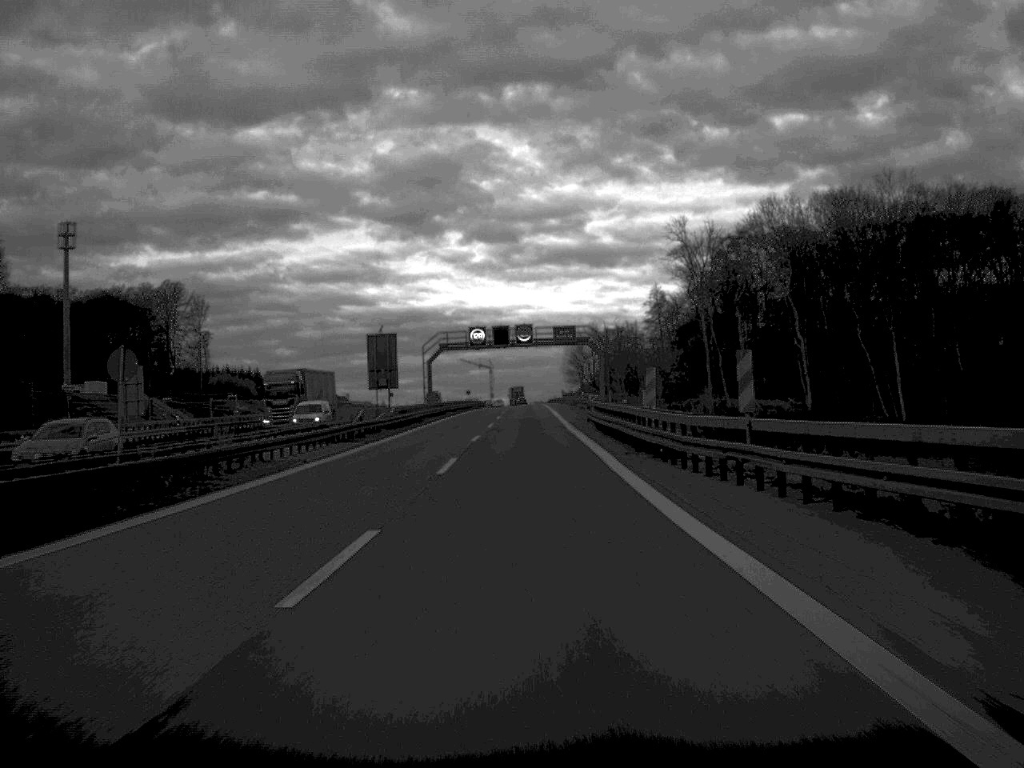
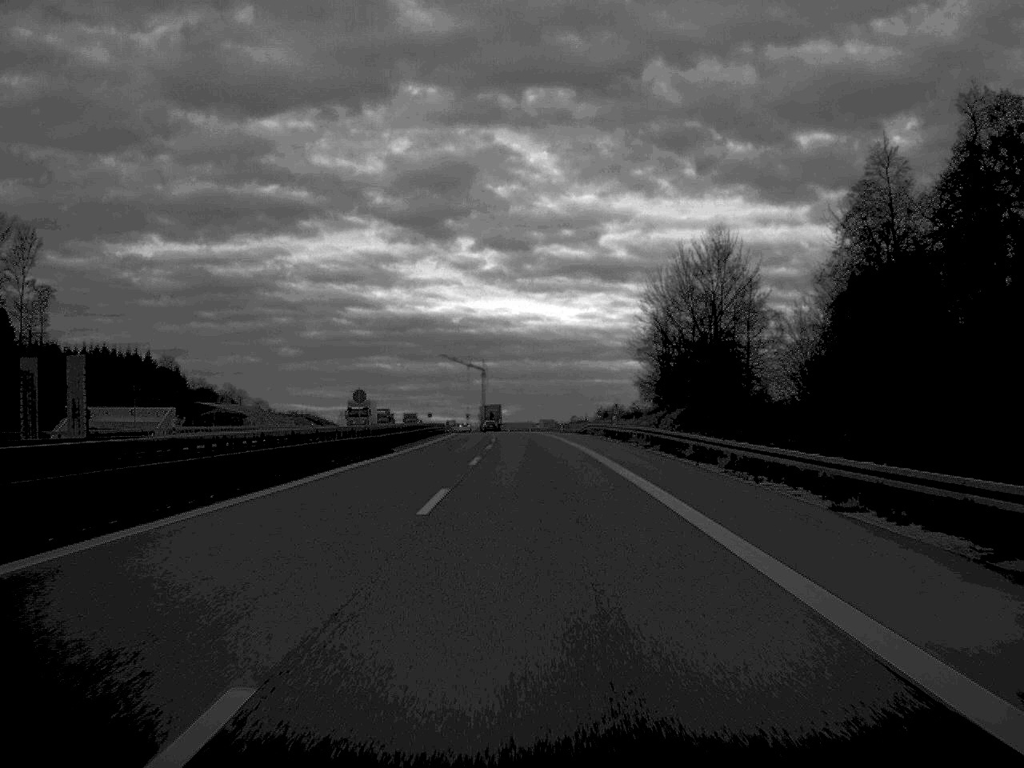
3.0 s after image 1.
(-0.3, +134.5) m; 0°
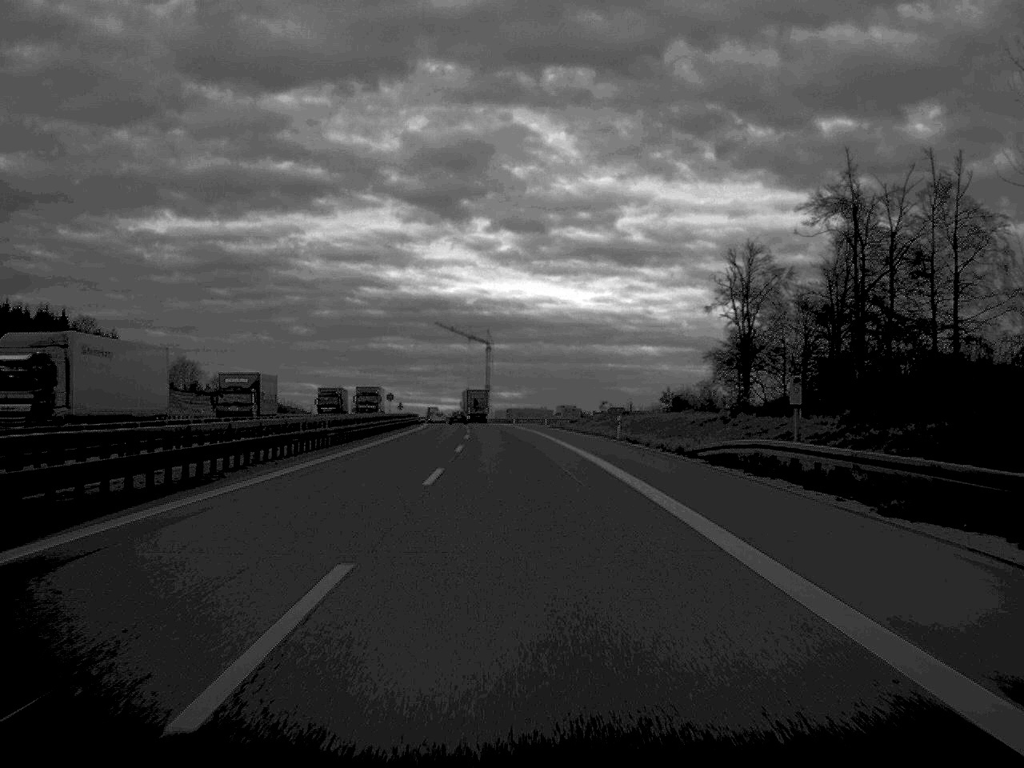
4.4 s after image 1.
(-0.2, +66.4) m; -1°
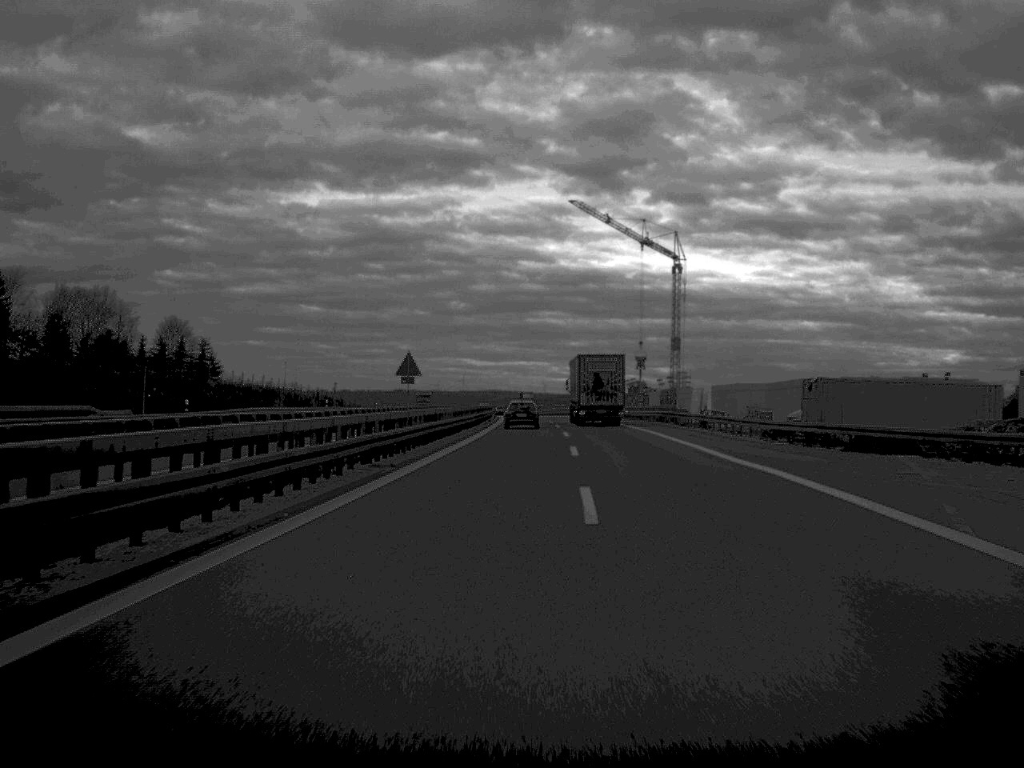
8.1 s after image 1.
(-8.9, +152.3) m; -7°
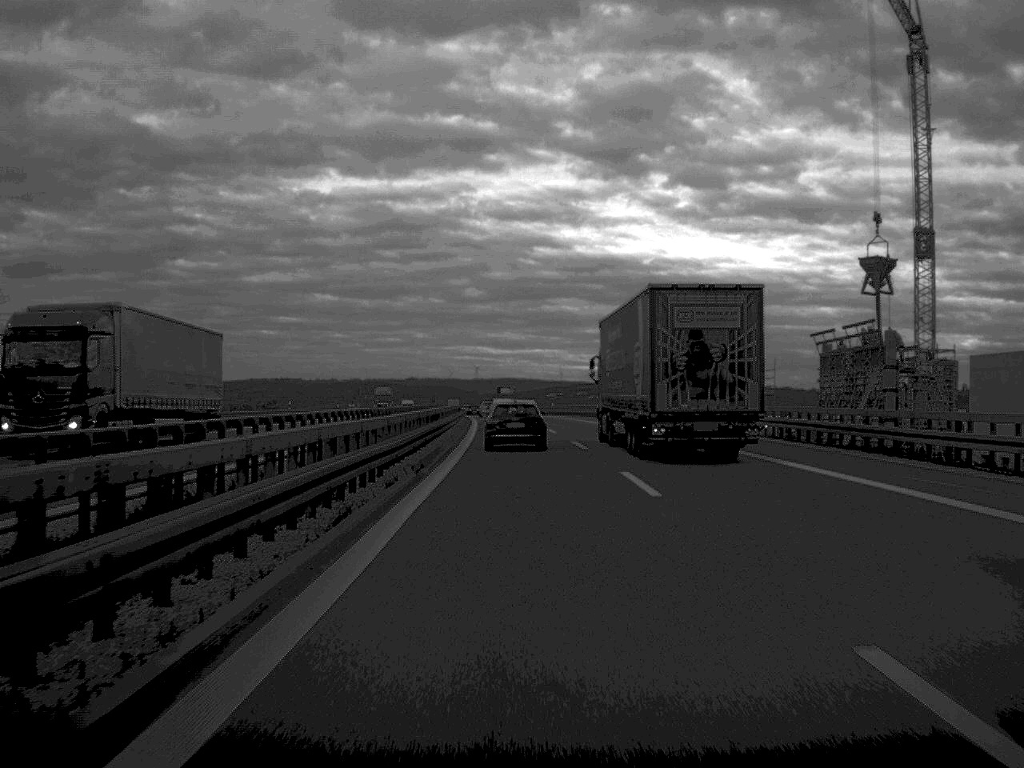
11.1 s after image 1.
(-0.2, +102.4) m; -1°
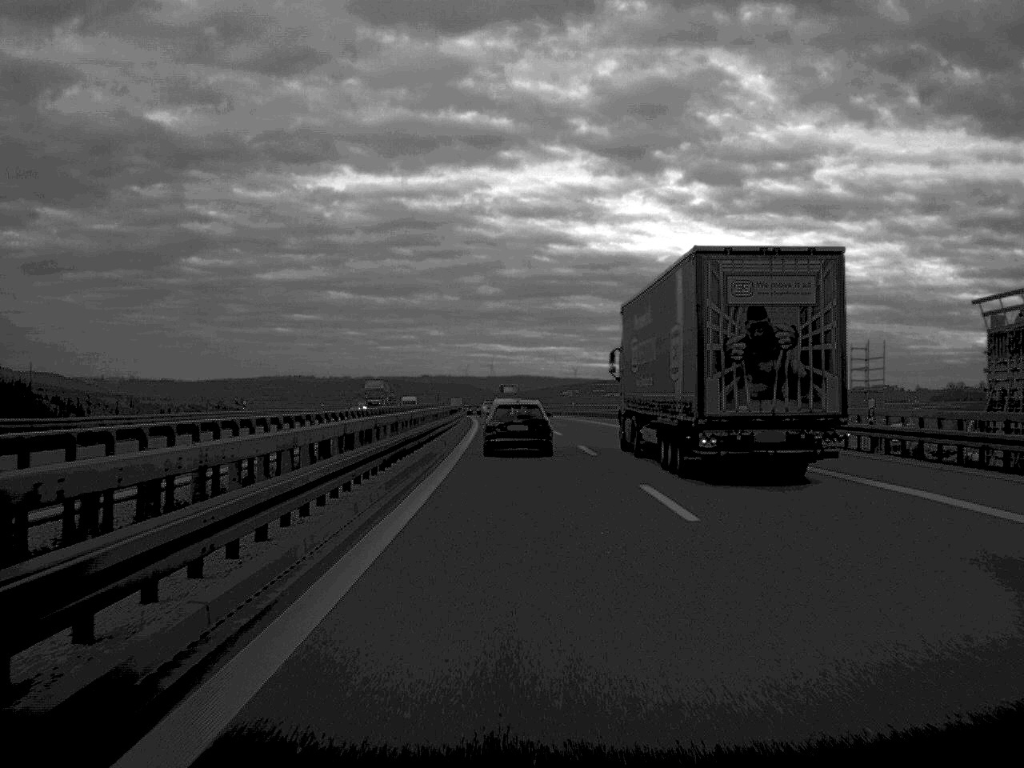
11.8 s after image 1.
(-0.1, +21.8) m; -1°
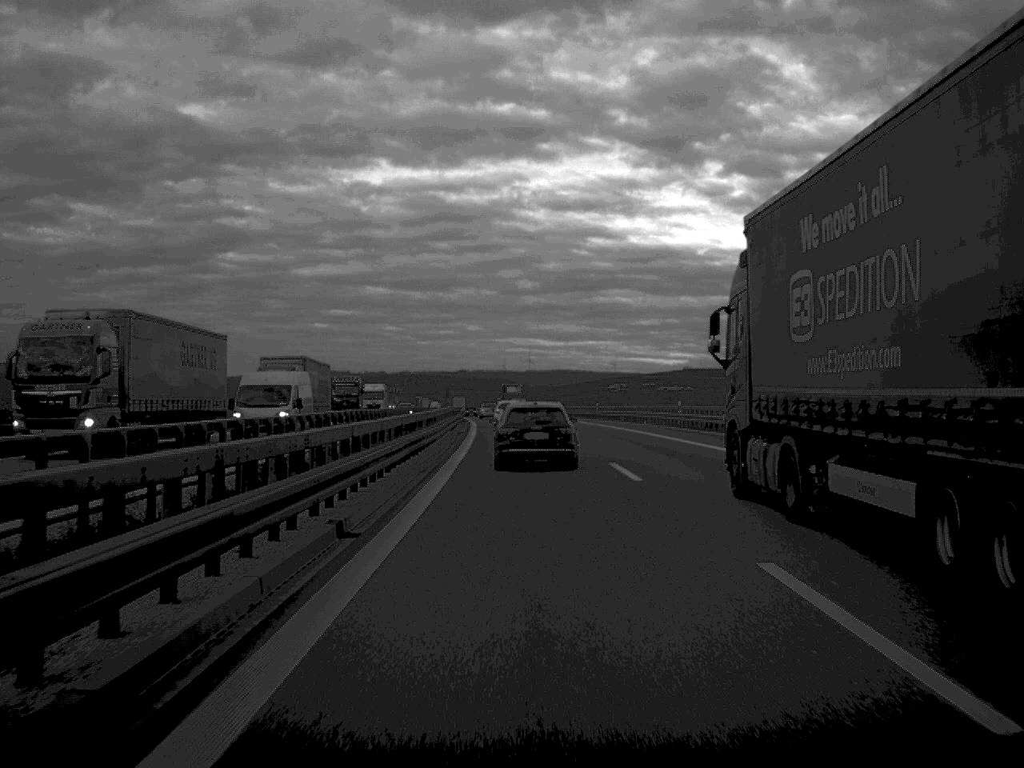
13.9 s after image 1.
(-1.1, +63.2) m; -2°
